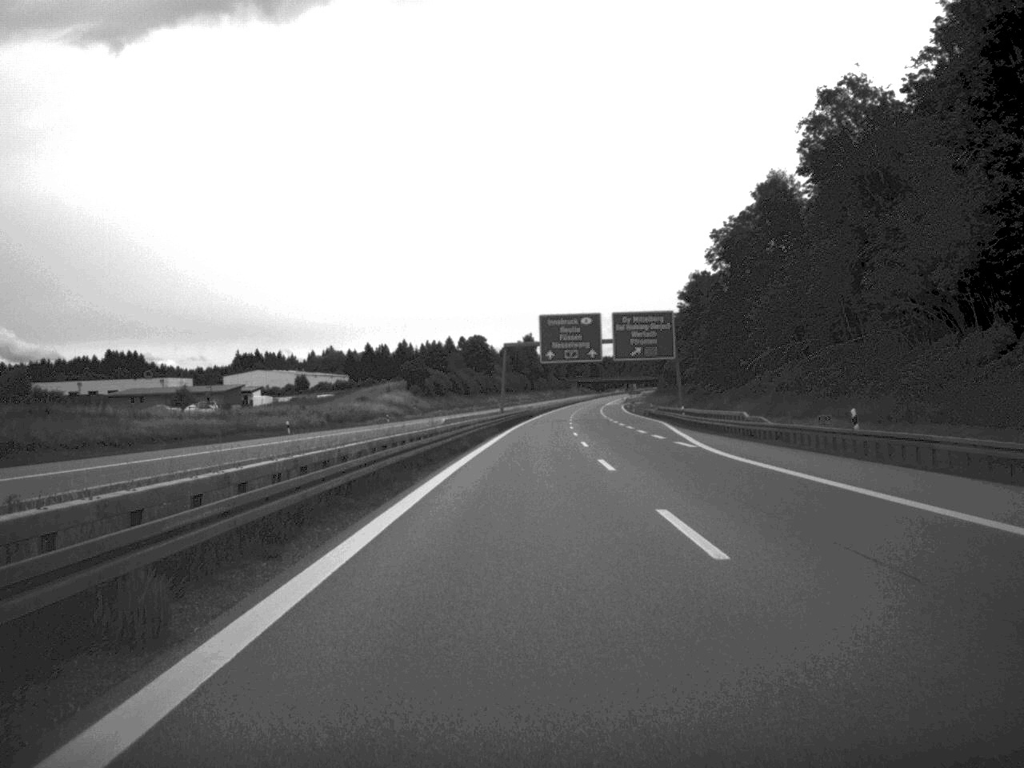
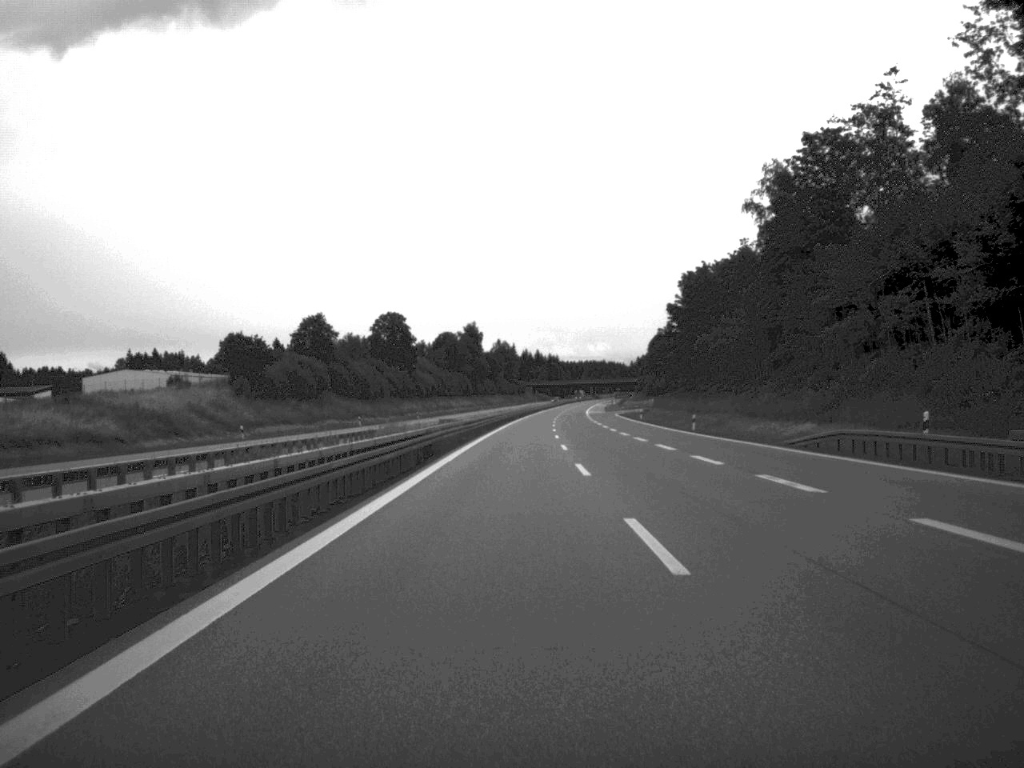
(+2.2, +107.4) m; +2°
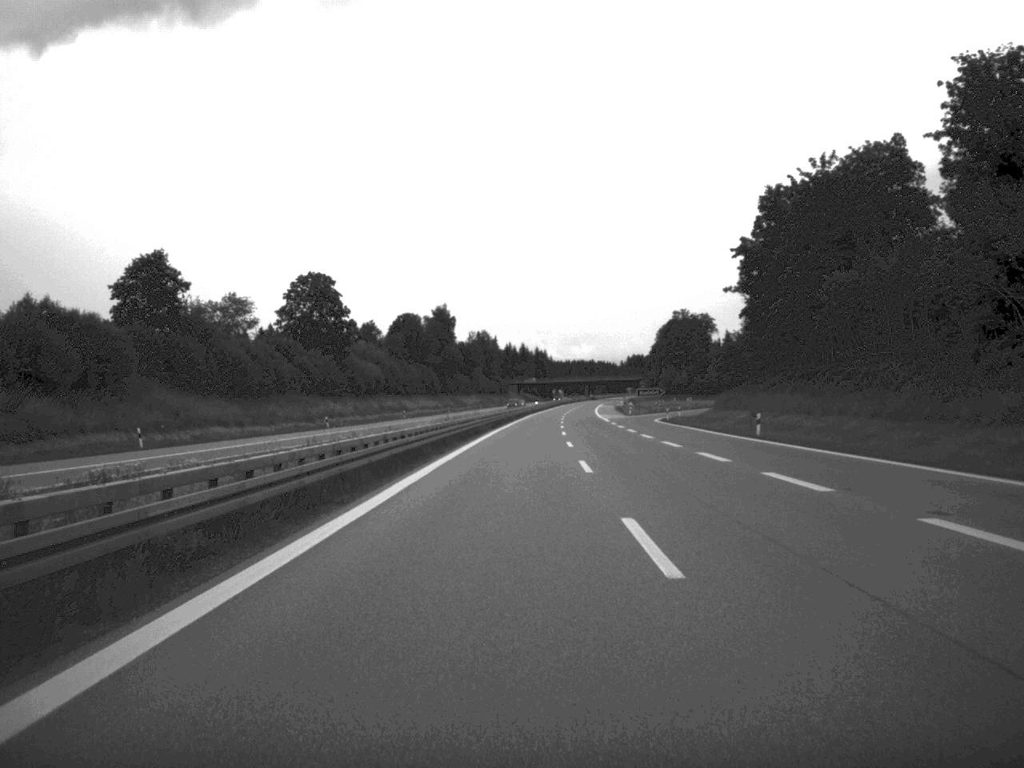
(+0.3, +71.2) m; +1°
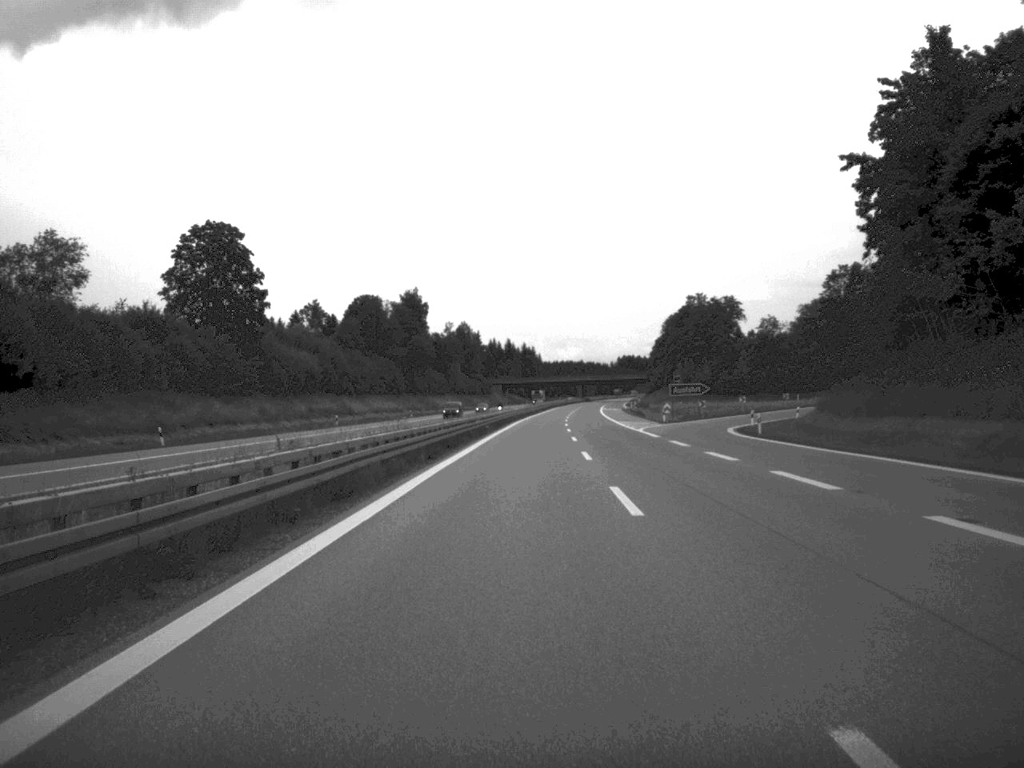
(+0.2, +47.0) m; +1°
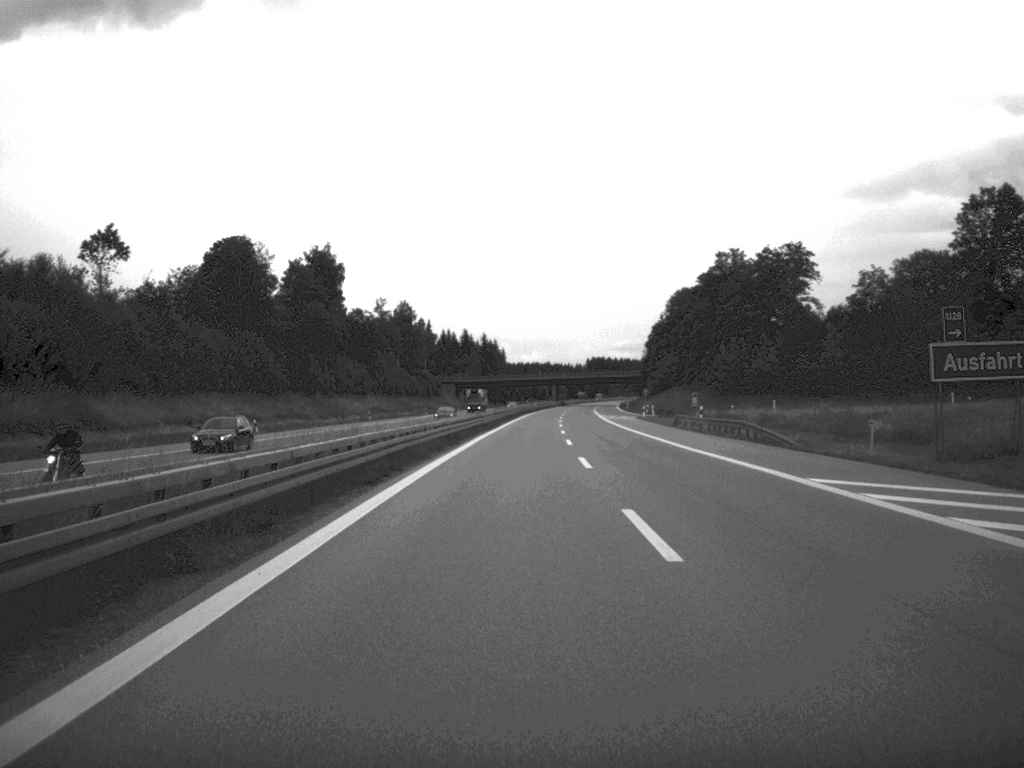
(+0.9, +75.9) m; +2°
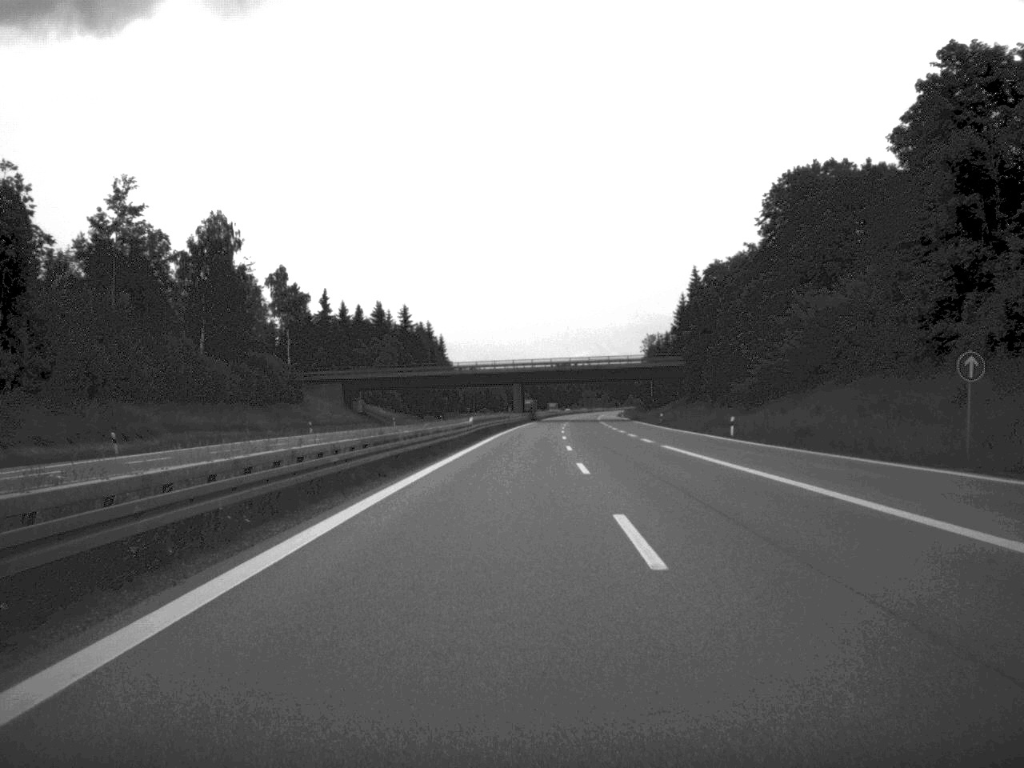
(+2.2, +124.9) m; +2°
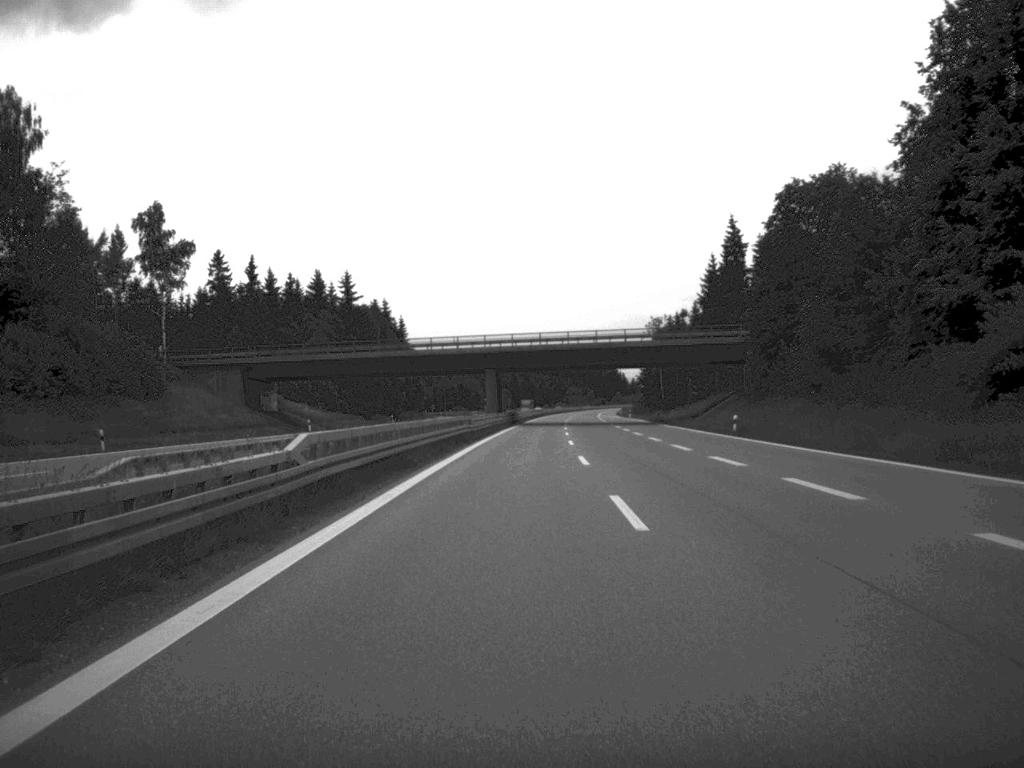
(+0.3, +49.3) m; +1°
